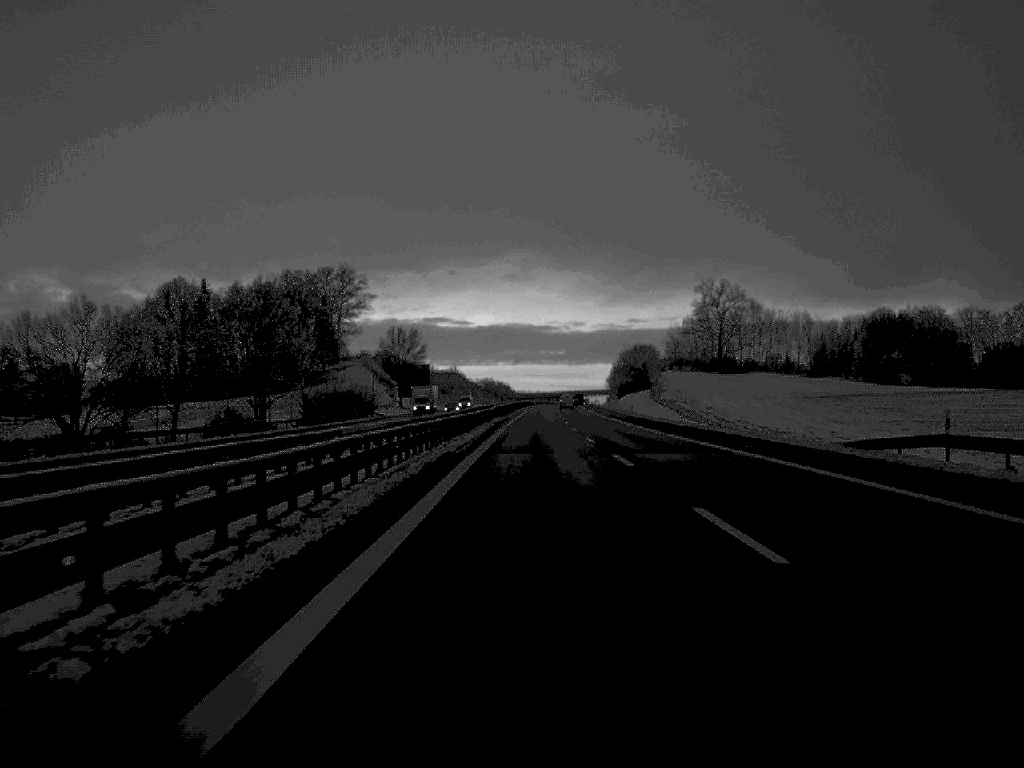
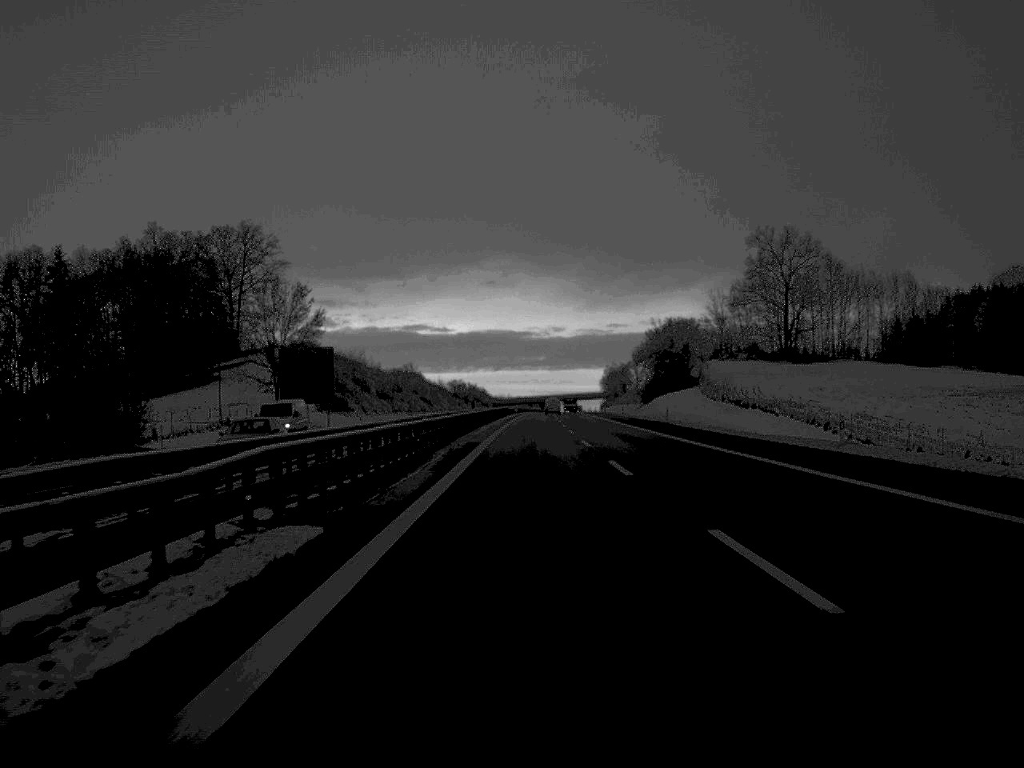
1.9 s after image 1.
(+0.6, +92.4) m; +1°
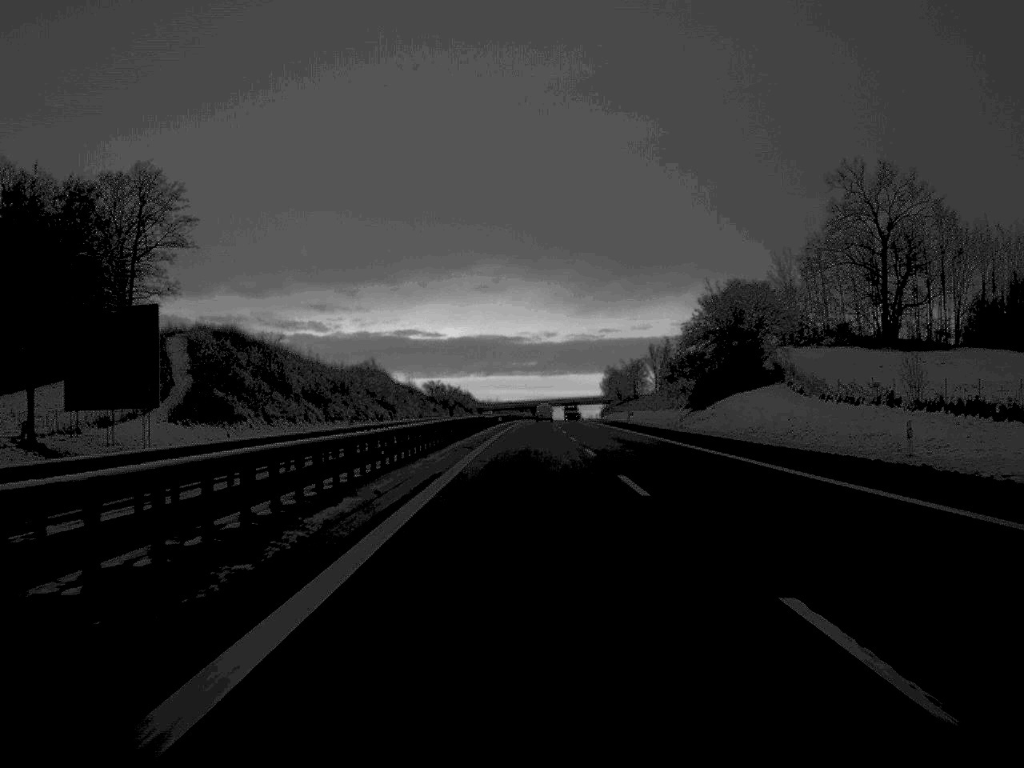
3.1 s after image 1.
(+0.2, +59.1) m; 0°
